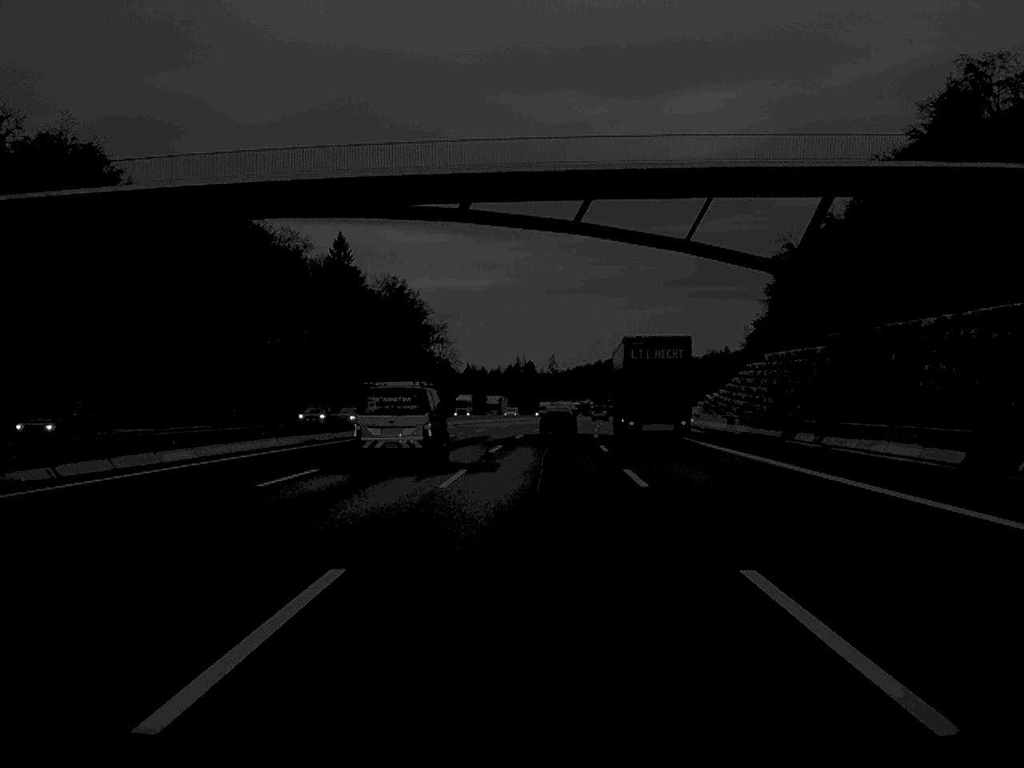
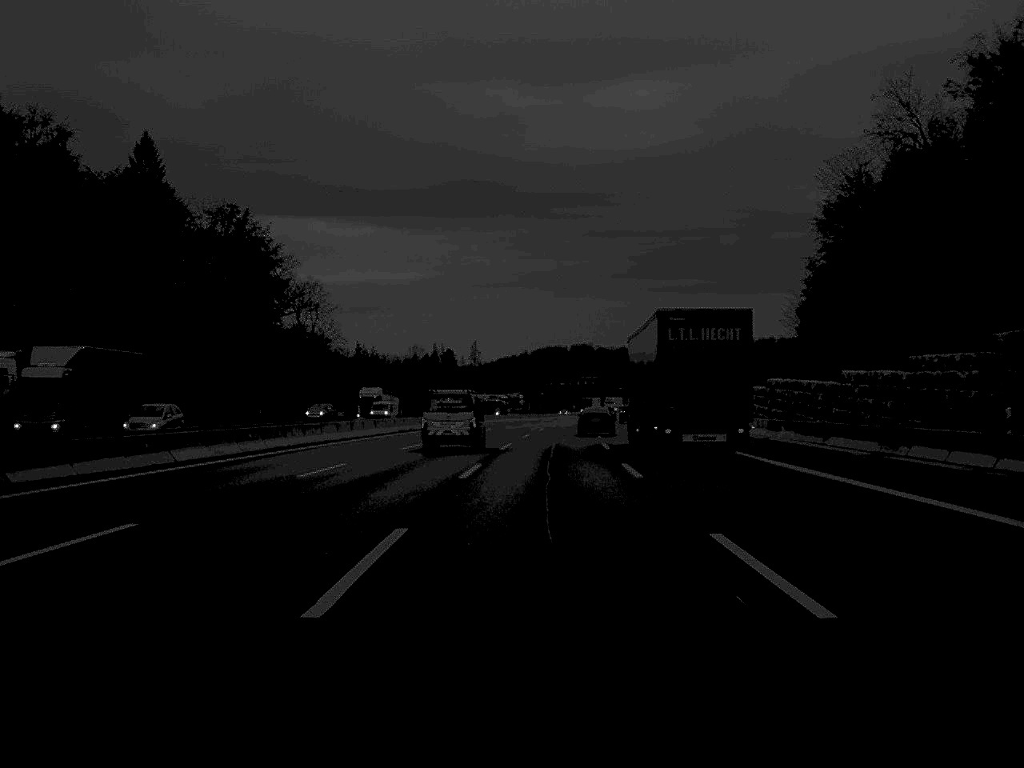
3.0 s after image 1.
(+2.6, +86.1) m; +3°
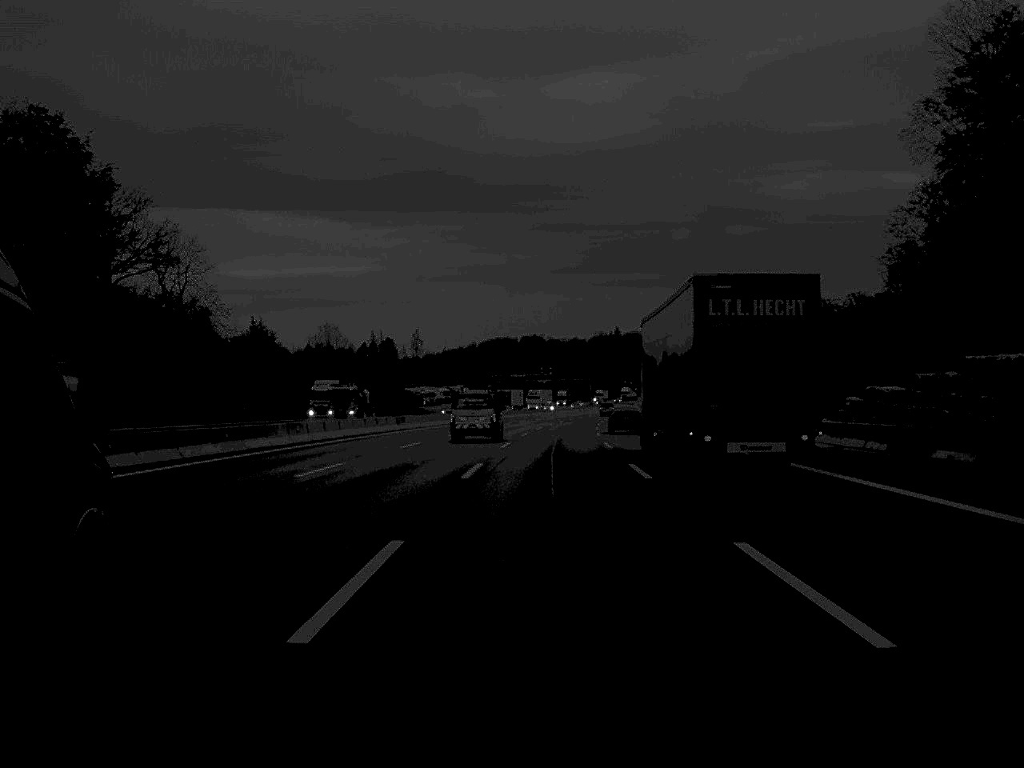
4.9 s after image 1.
(+1.0, +54.8) m; +2°
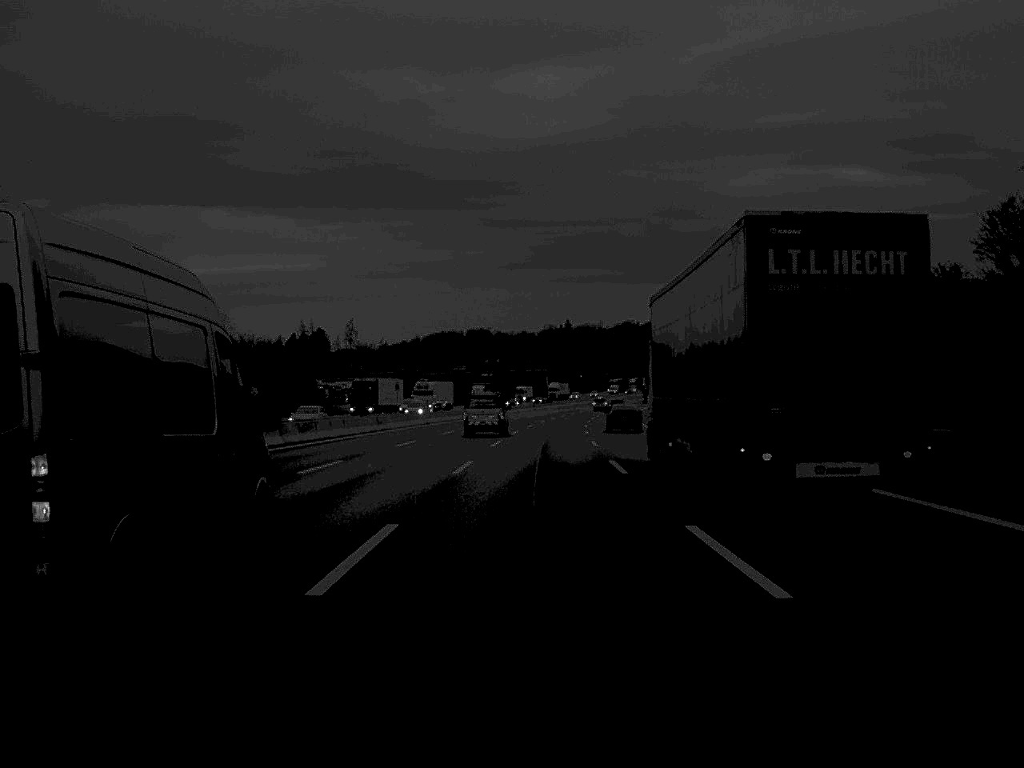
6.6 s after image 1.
(+1.1, +51.6) m; +2°
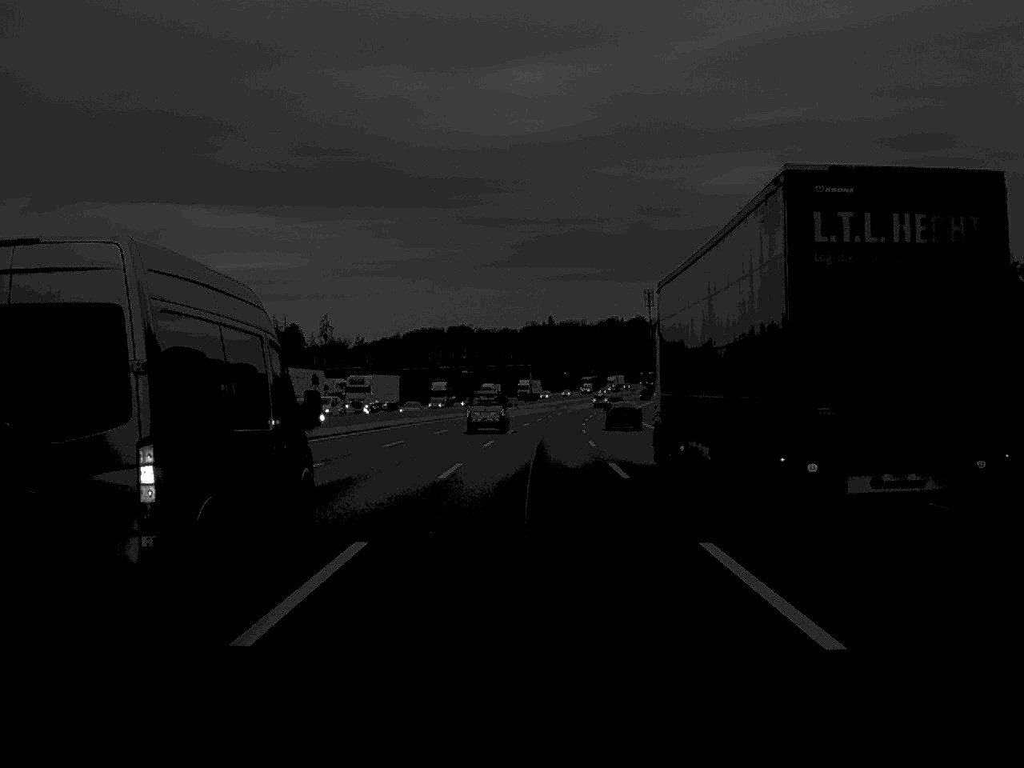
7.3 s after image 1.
(+0.1, +20.1) m; +1°
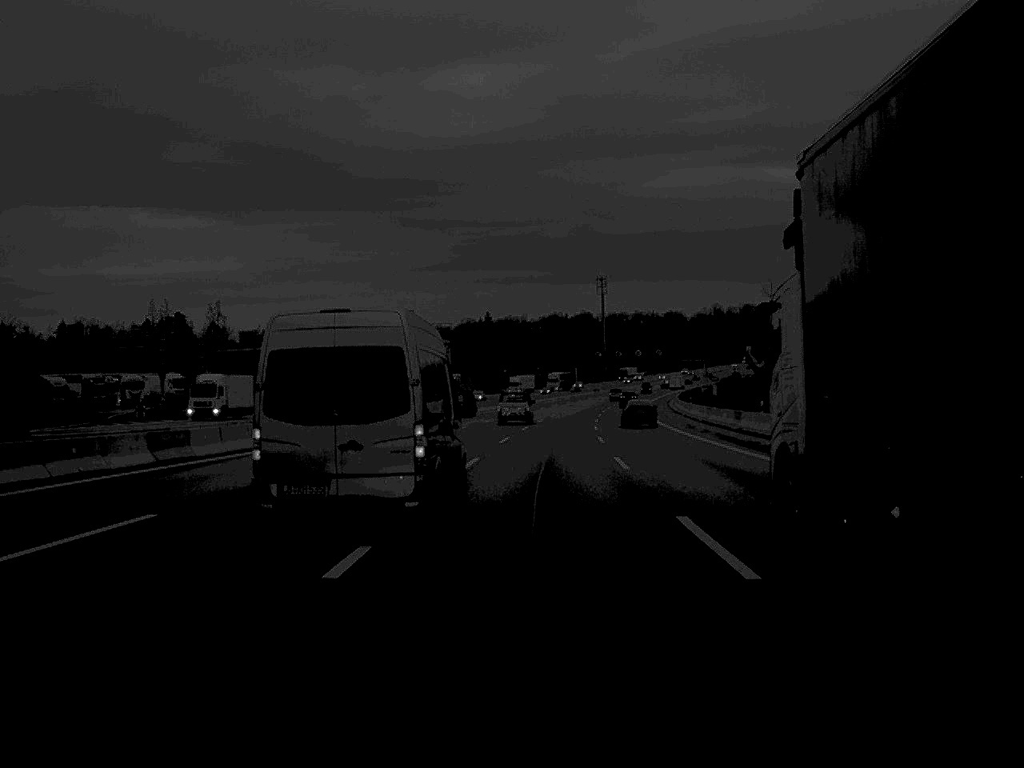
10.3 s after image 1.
(+2.0, +86.1) m; +3°
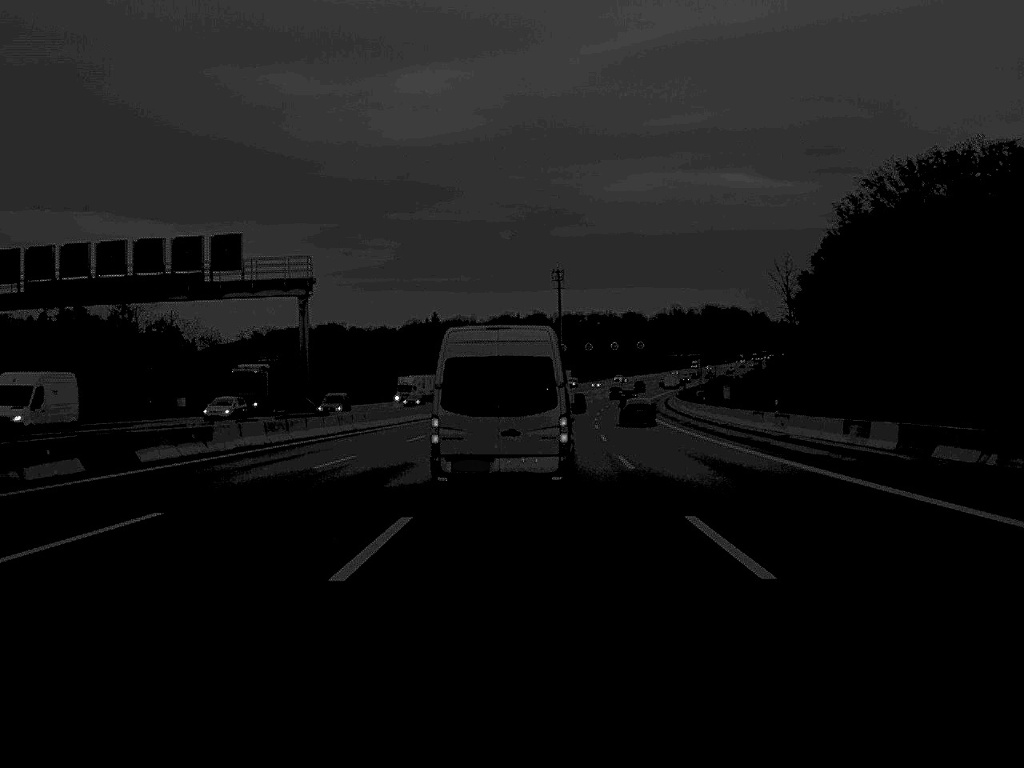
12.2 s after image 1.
(+1.0, +53.7) m; +2°
